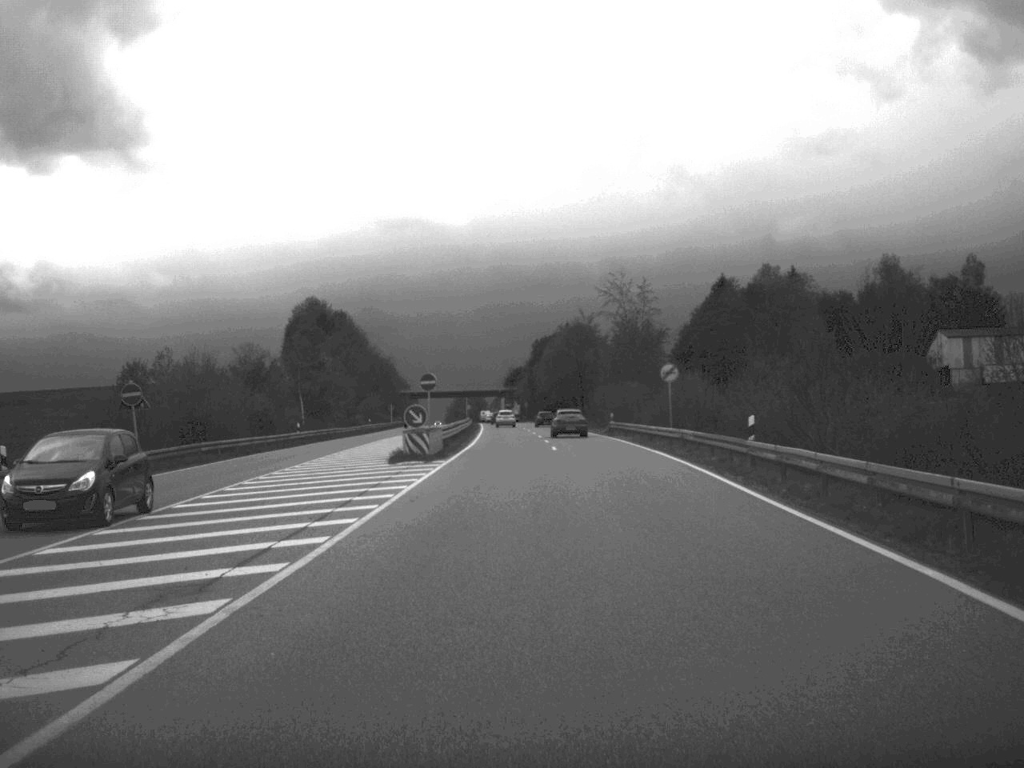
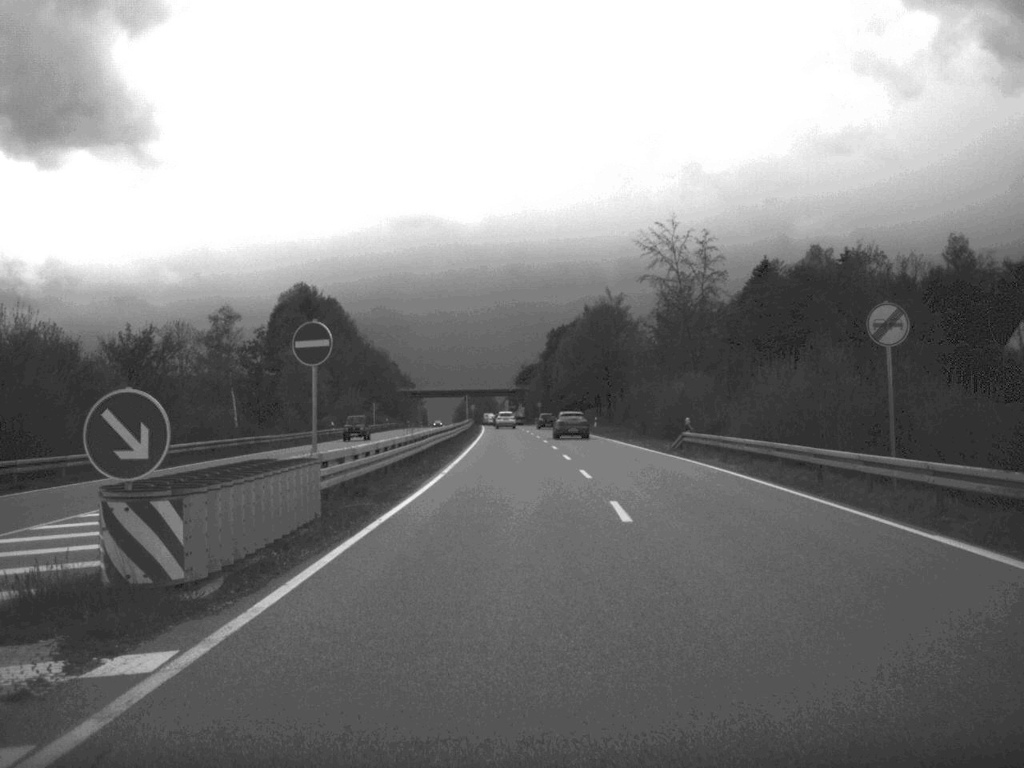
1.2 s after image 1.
(-0.2, +30.9) m; -1°
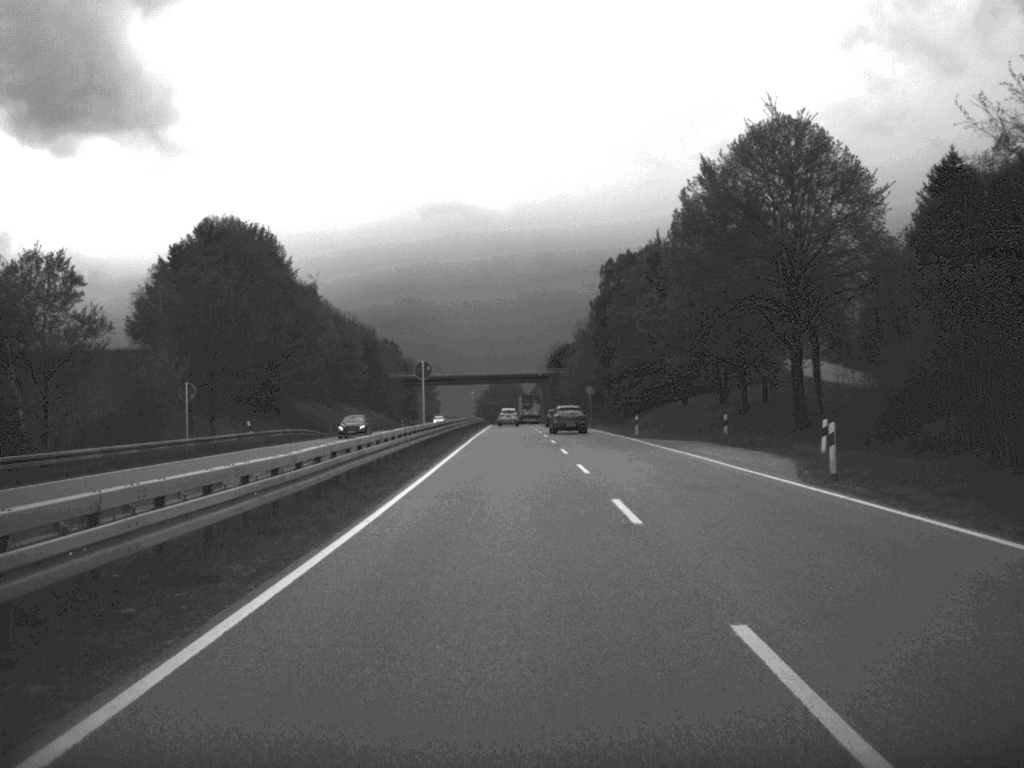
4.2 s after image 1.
(-1.1, +83.7) m; -2°
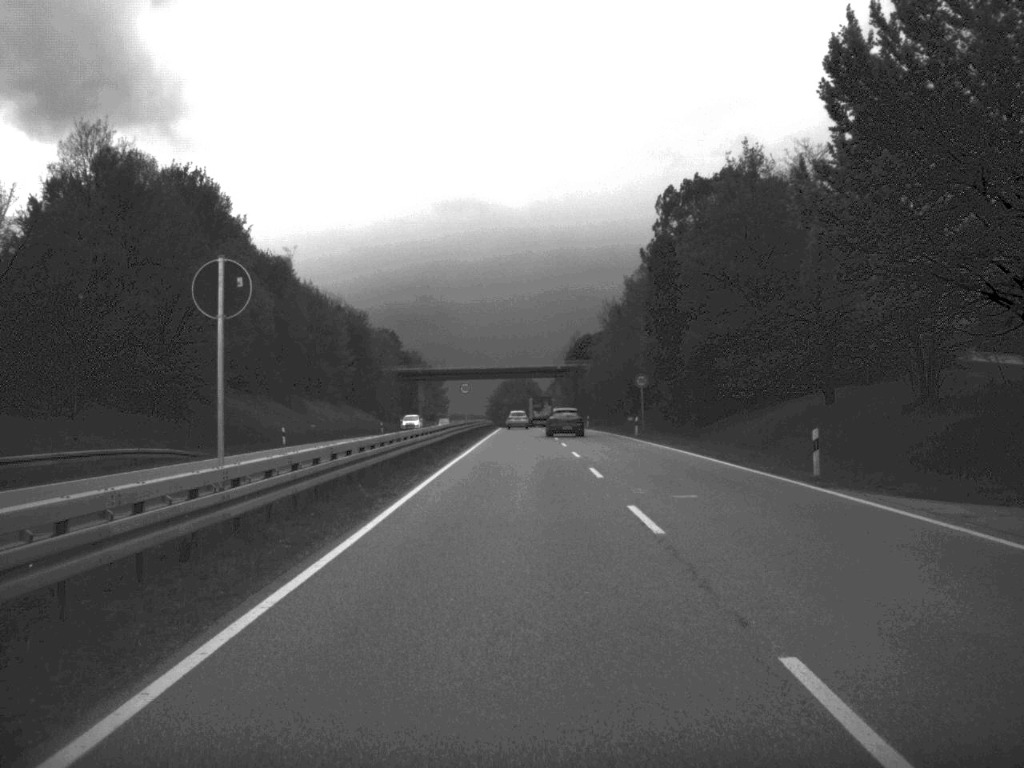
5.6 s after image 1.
(-0.3, +36.6) m; -1°
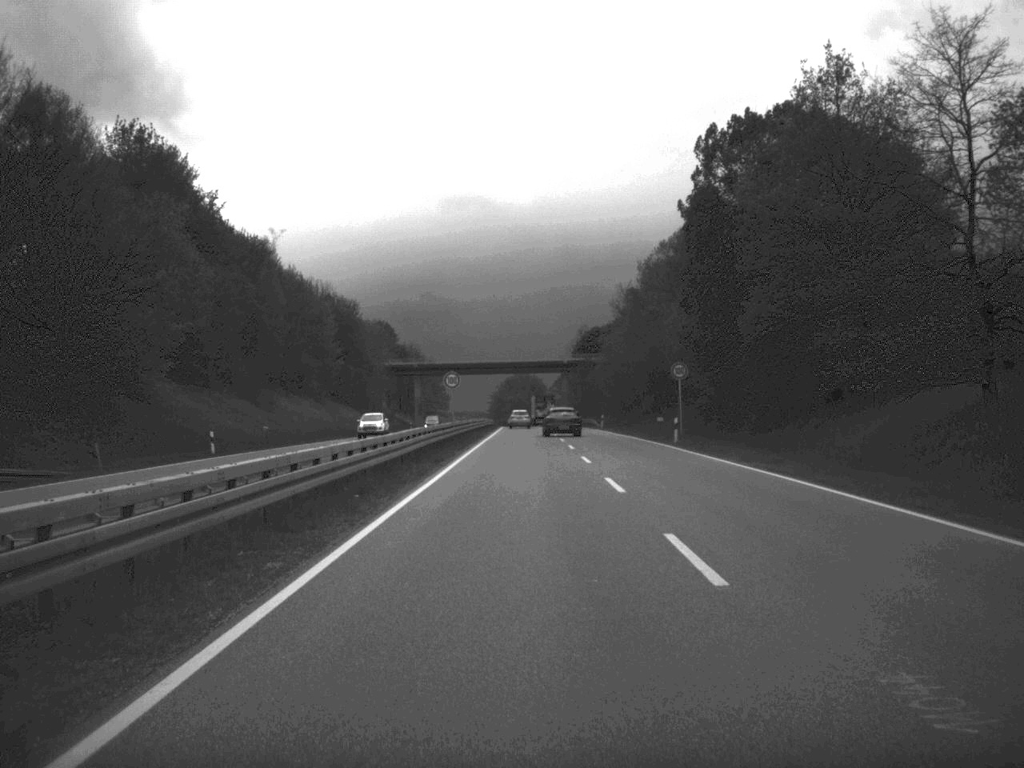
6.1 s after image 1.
(0.0, +16.4) m; 0°
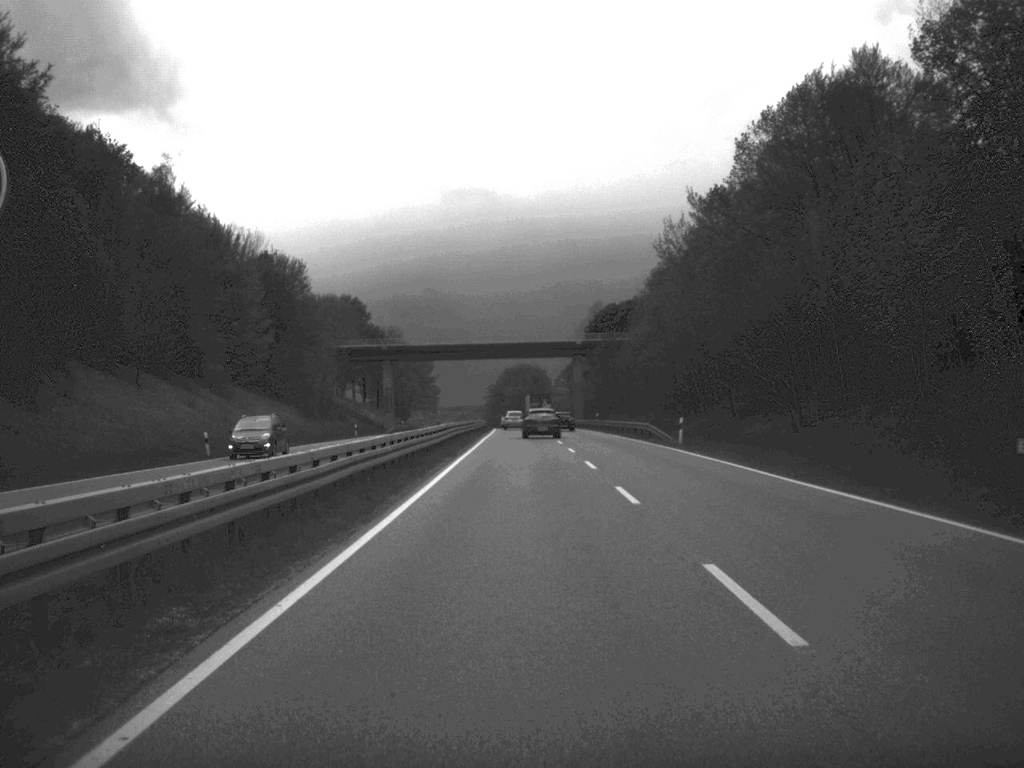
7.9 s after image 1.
(-0.1, +49.8) m; 0°
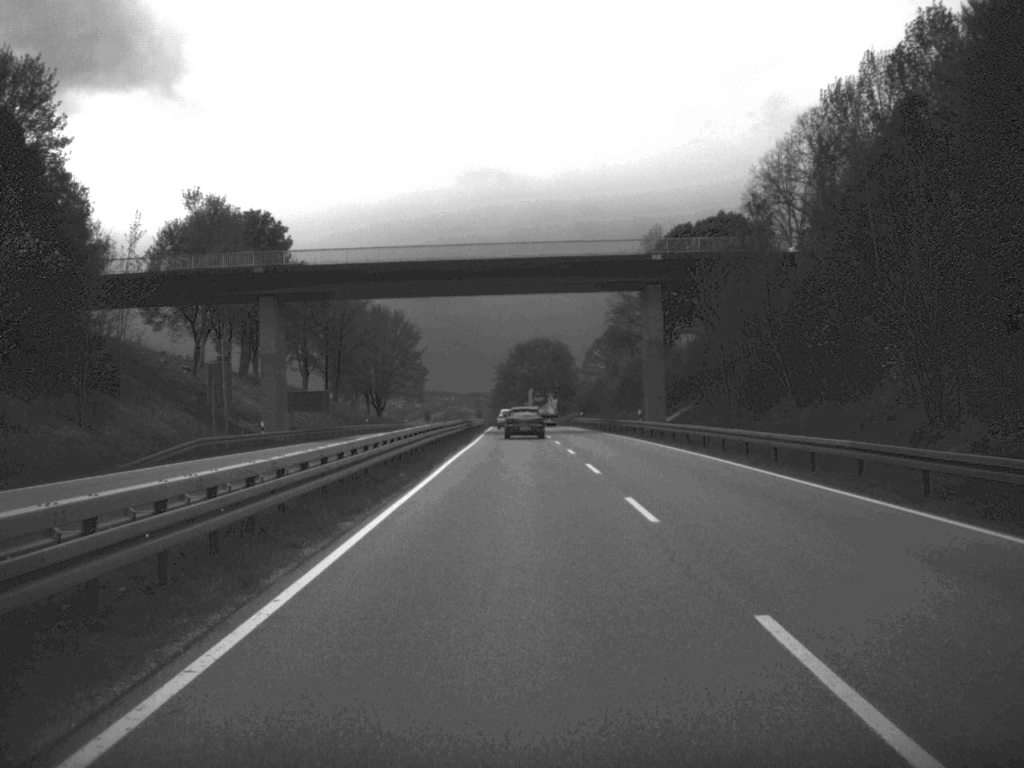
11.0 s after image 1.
(-0.6, +85.8) m; -1°
